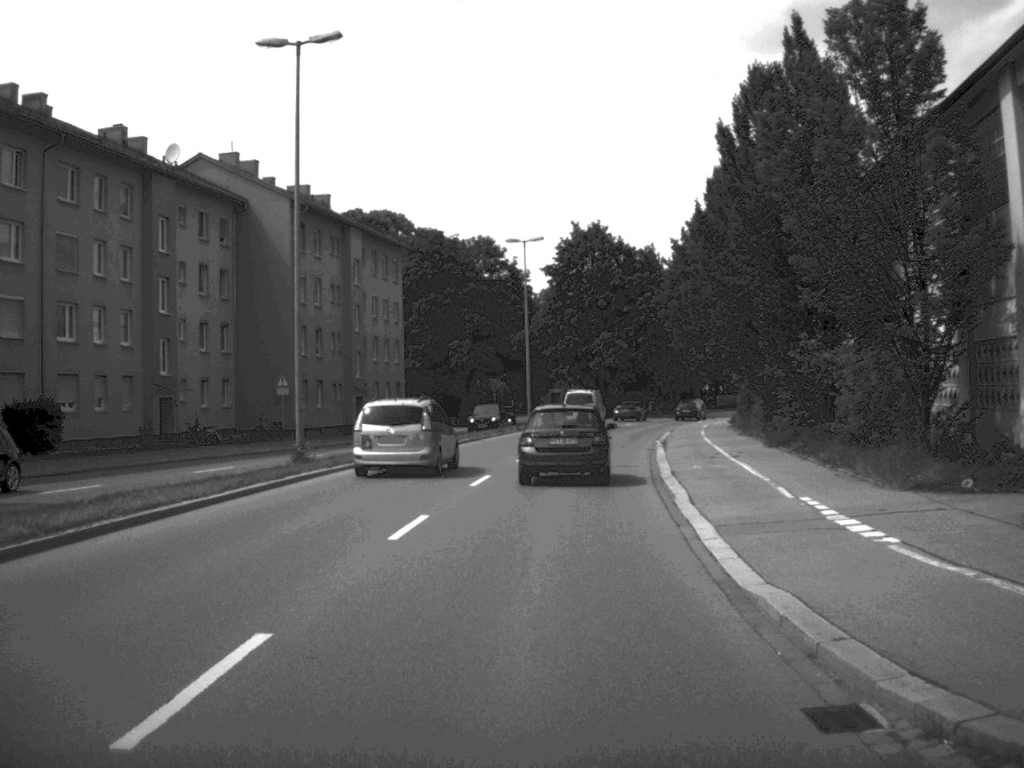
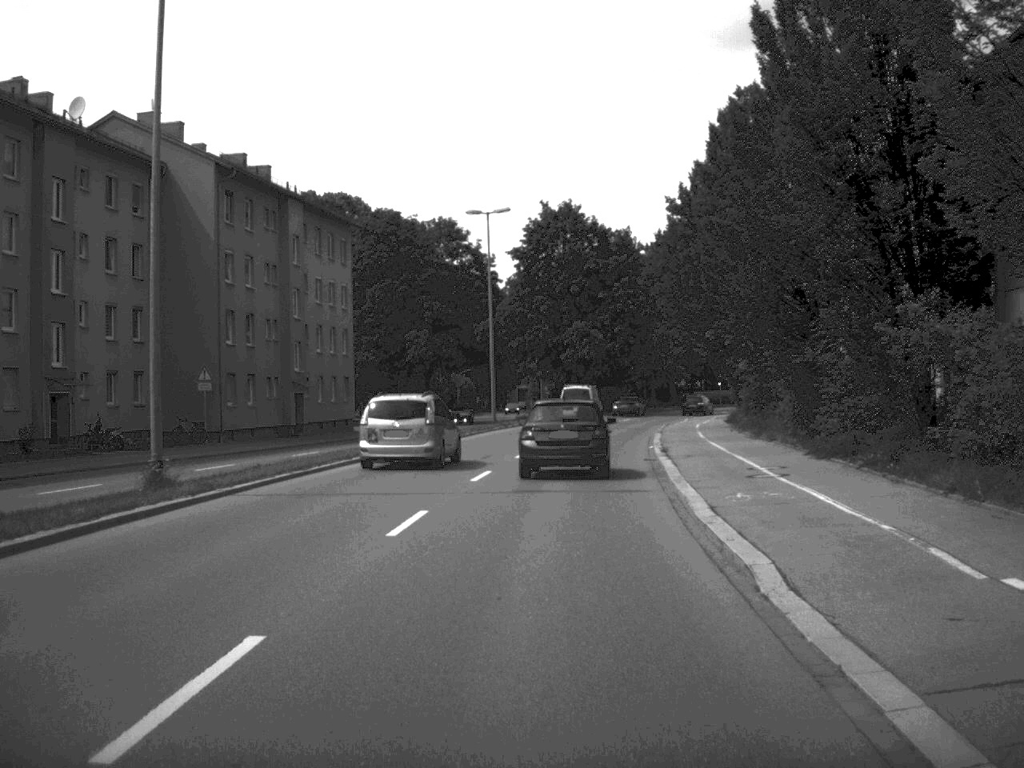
(+0.1, +9.1) m; +1°
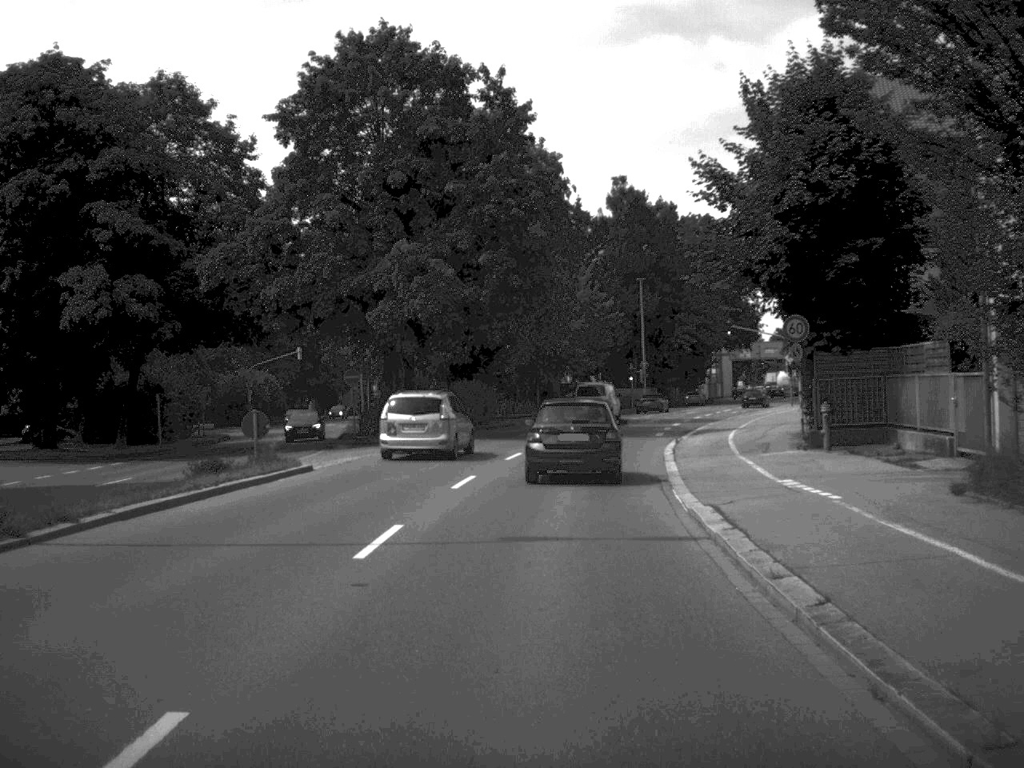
(+2.7, +46.0) m; +6°
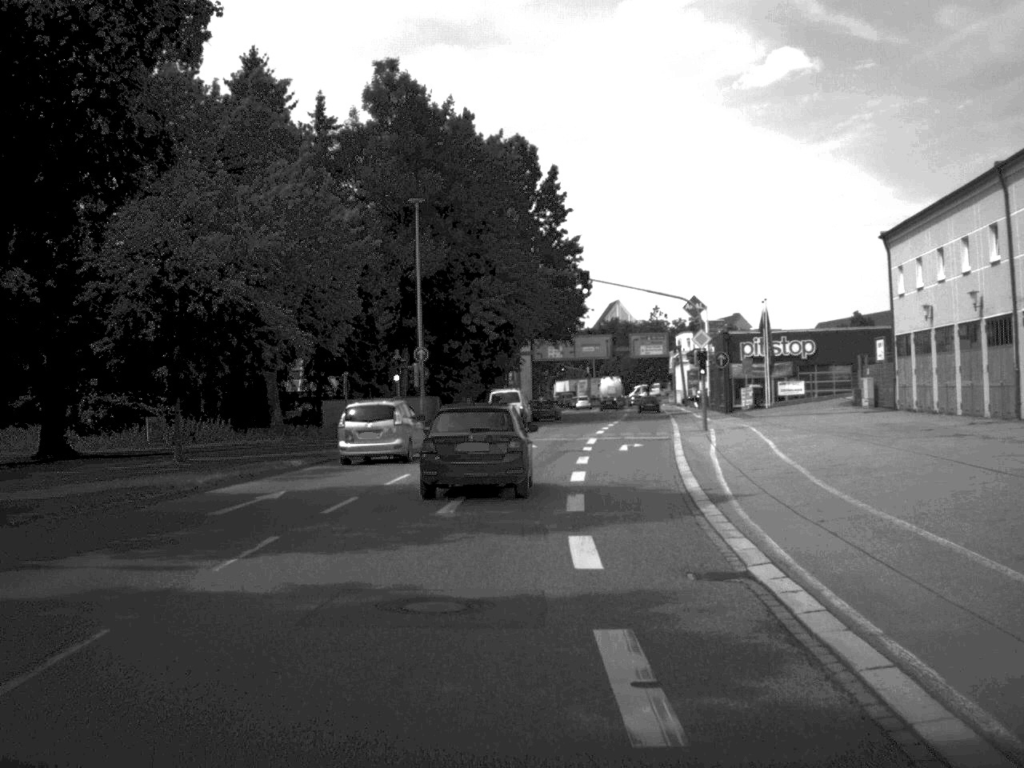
(+3.6, +44.4) m; +10°
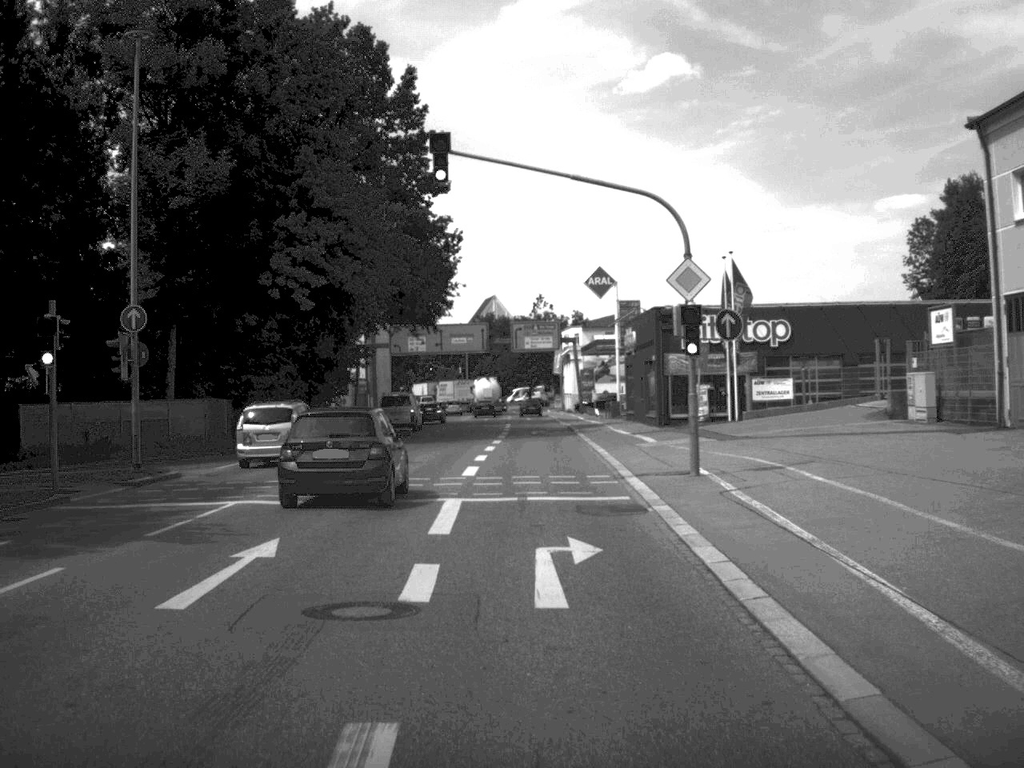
(+1.4, +26.0) m; +5°
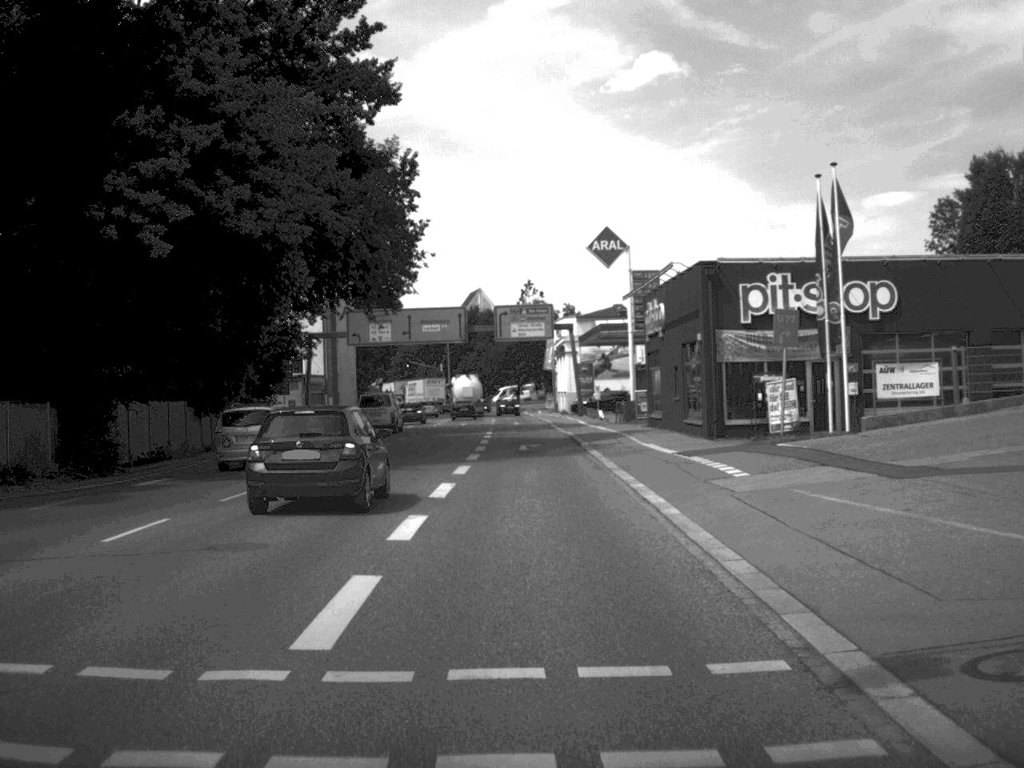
(+0.1, +17.6) m; 0°
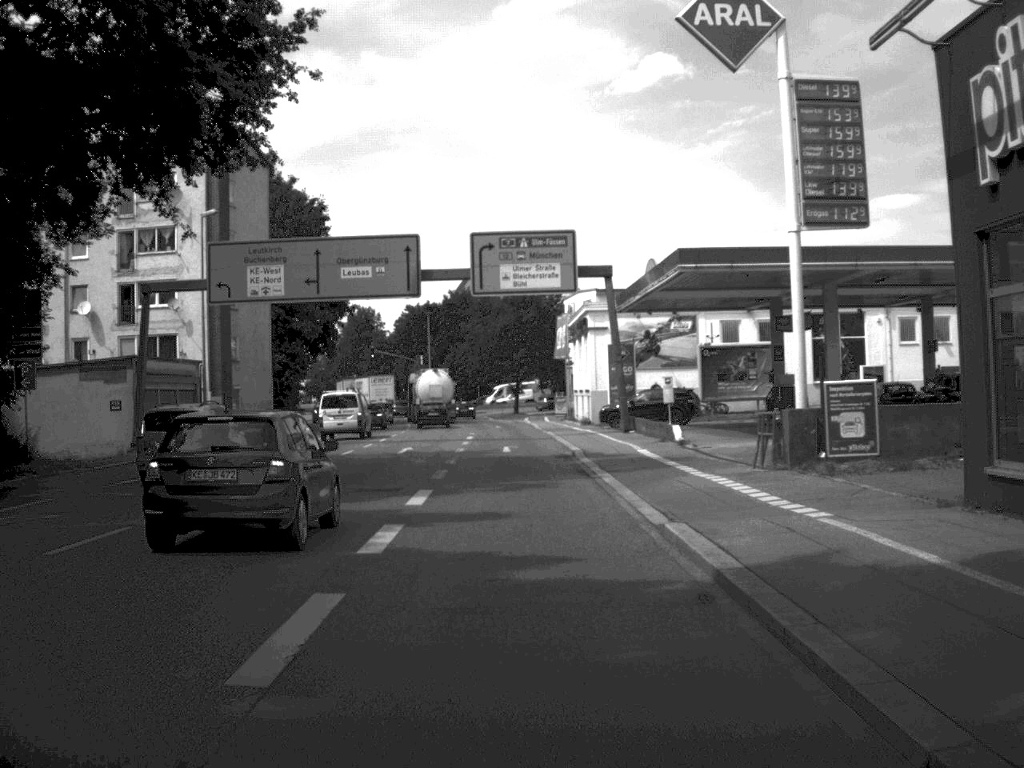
(+0.1, +36.5) m; 0°
